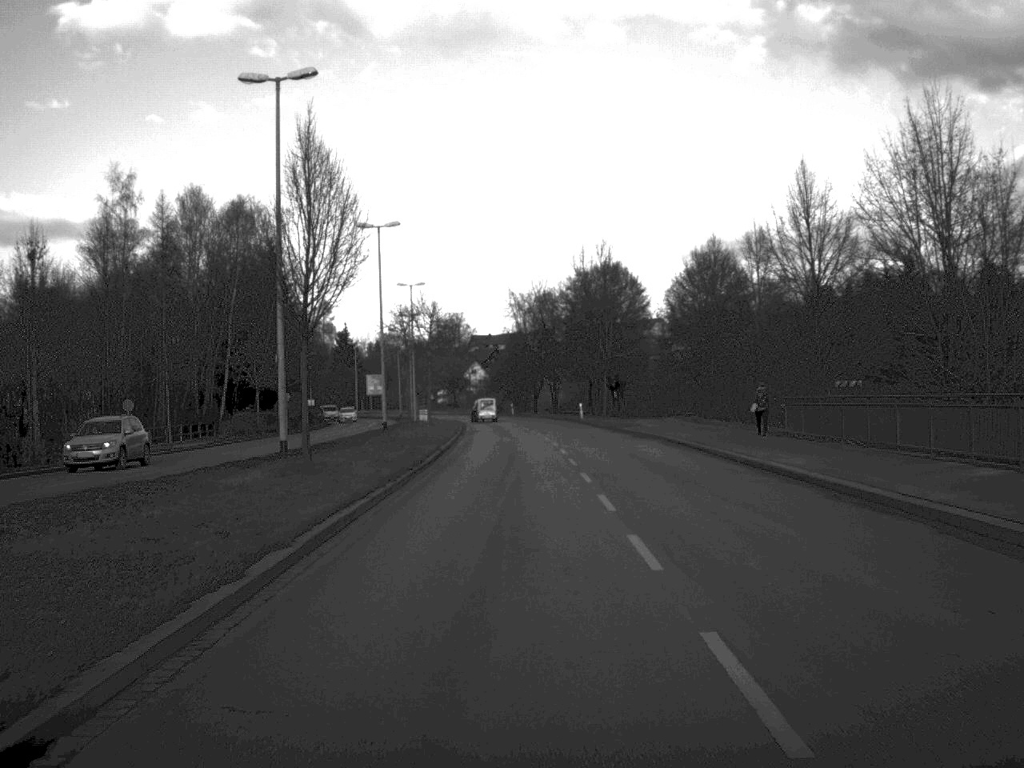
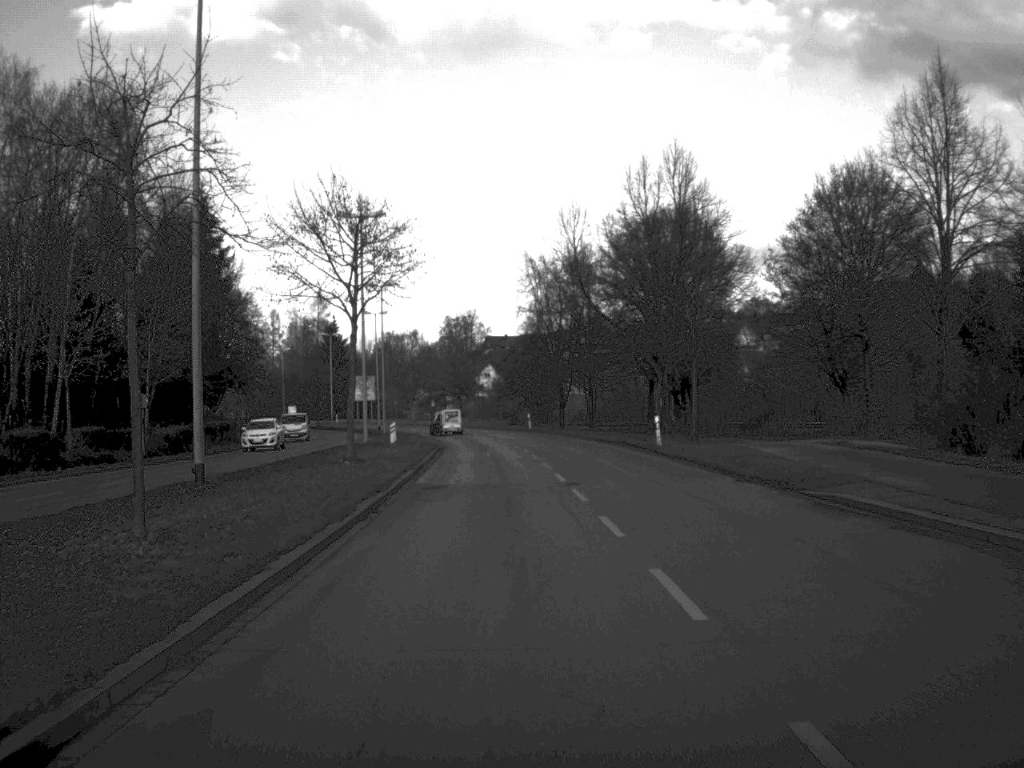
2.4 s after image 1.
(-0.4, +38.0) m; -1°
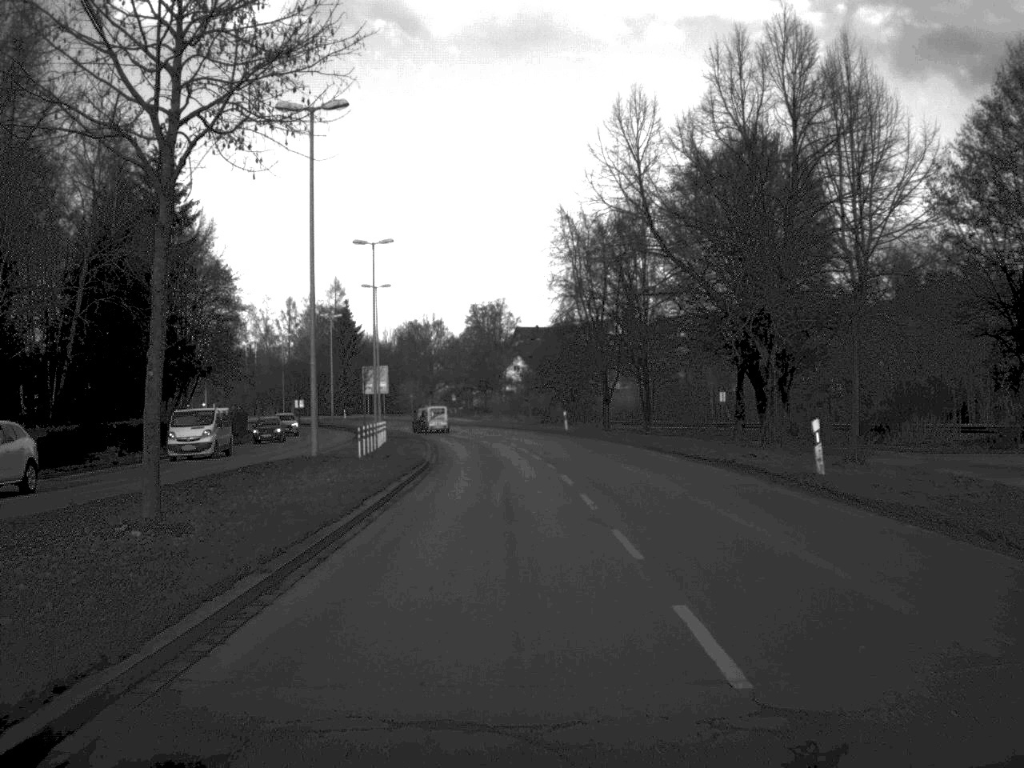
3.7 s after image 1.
(-0.2, +20.2) m; -2°
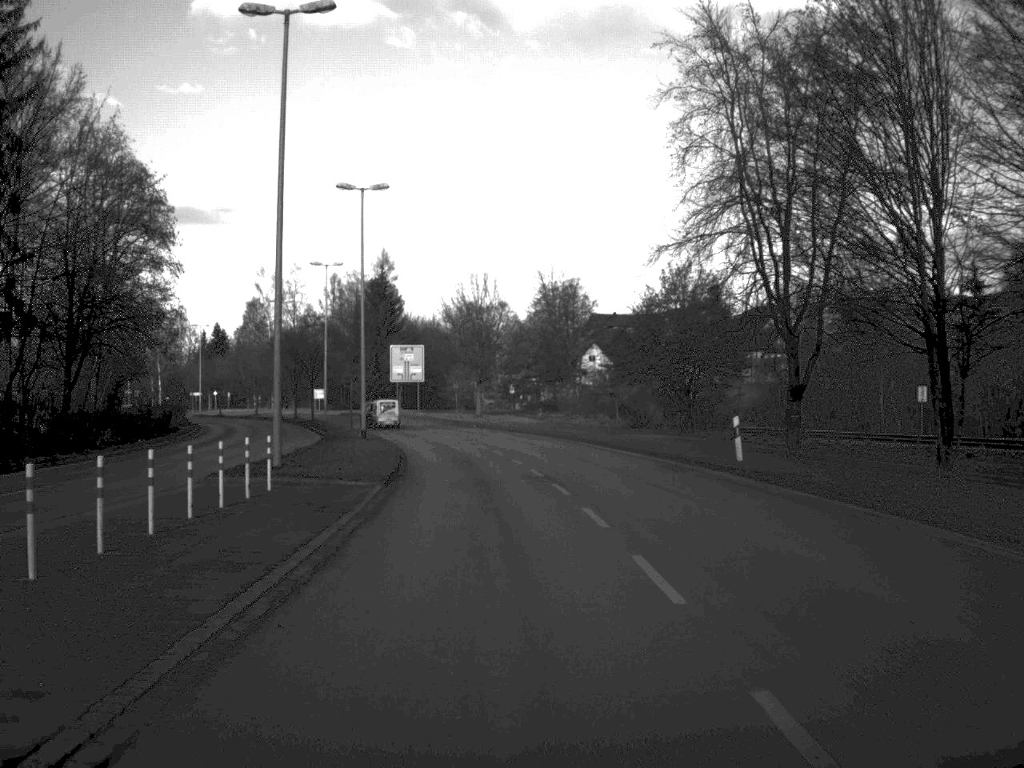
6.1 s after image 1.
(-1.0, +38.9) m; -3°
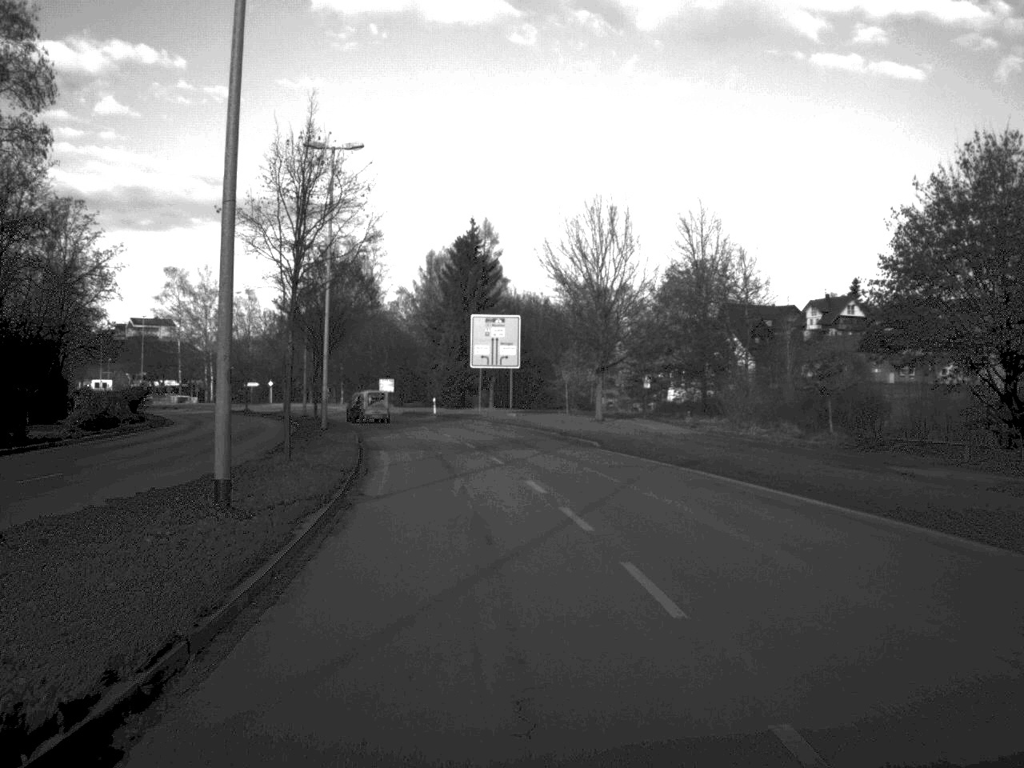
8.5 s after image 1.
(-1.6, +36.3) m; -5°
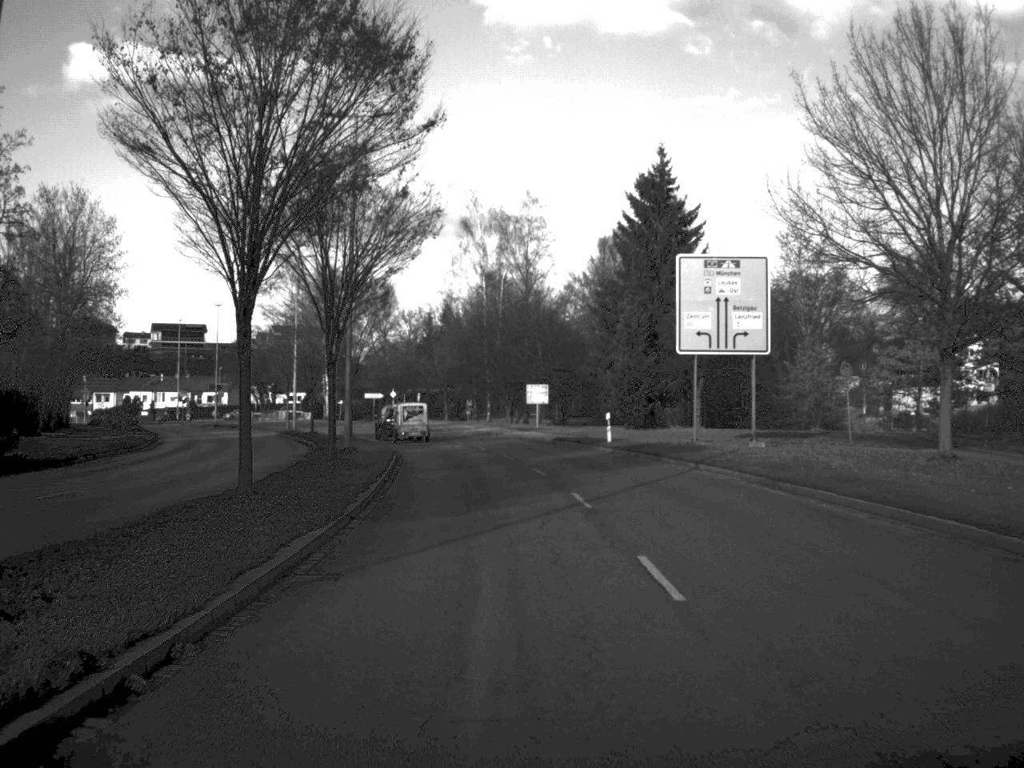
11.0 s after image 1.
(-2.5, +37.4) m; -8°
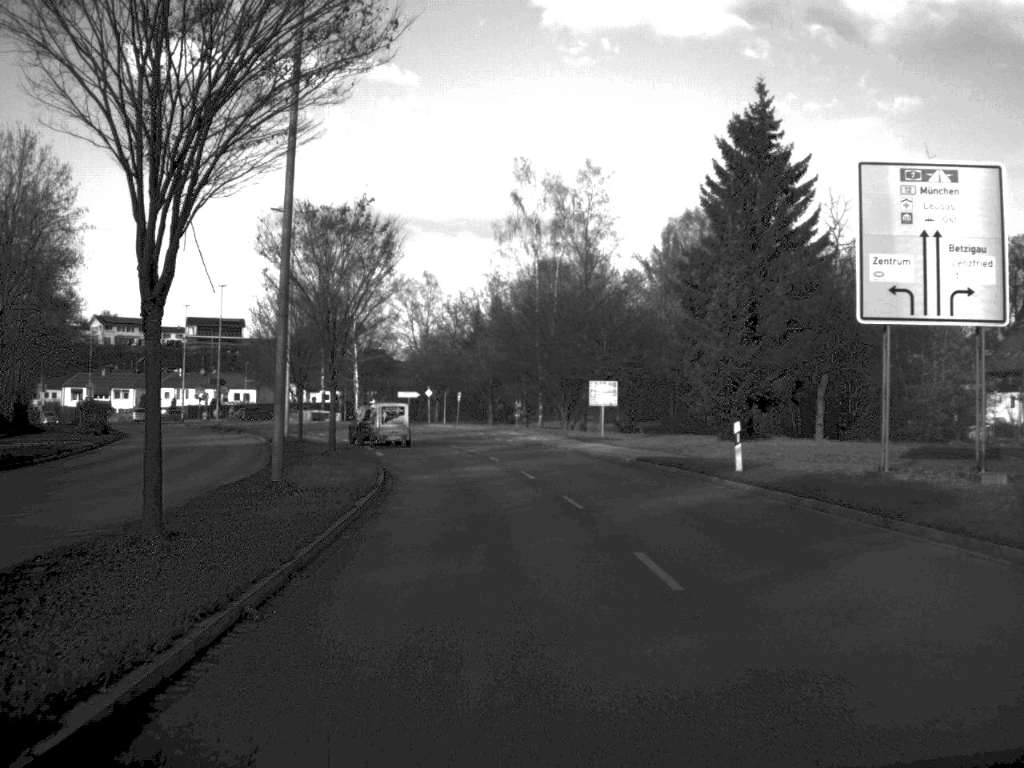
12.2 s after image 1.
(-0.4, +17.1) m; -2°
